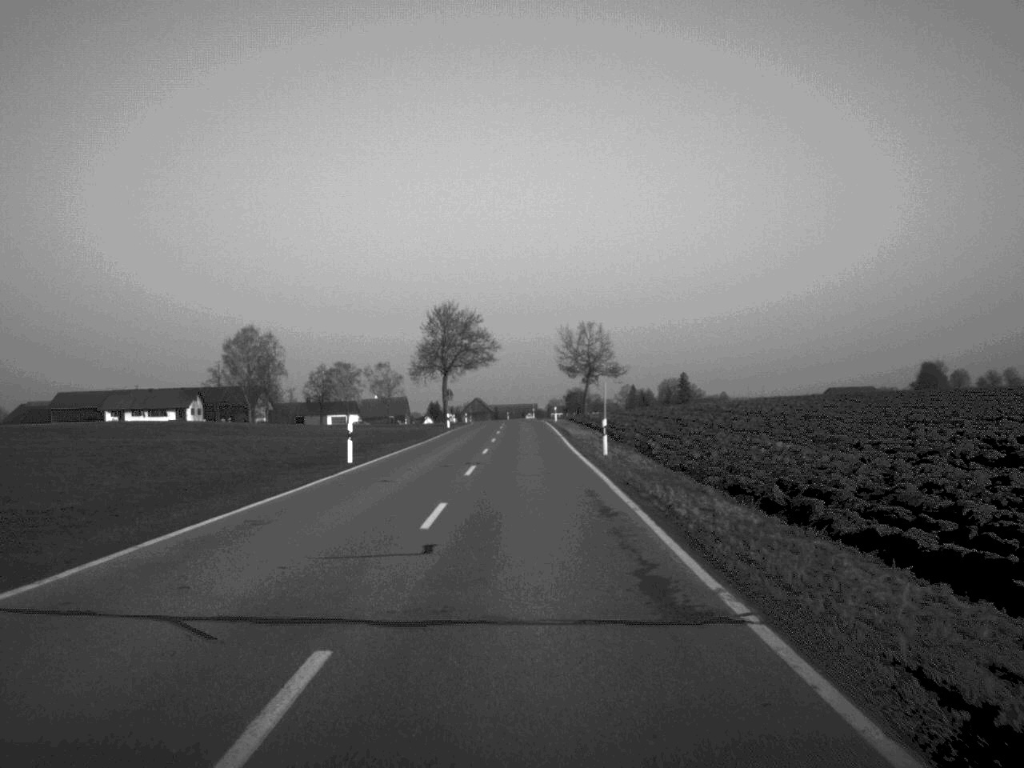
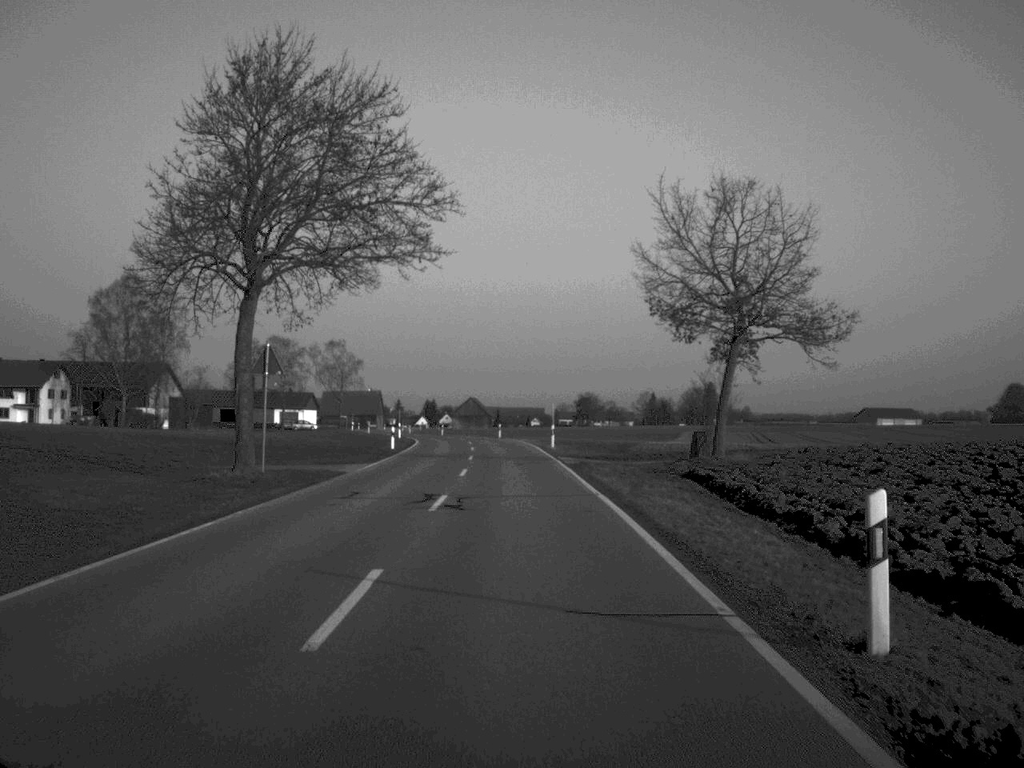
(-0.1, +78.4) m; 0°
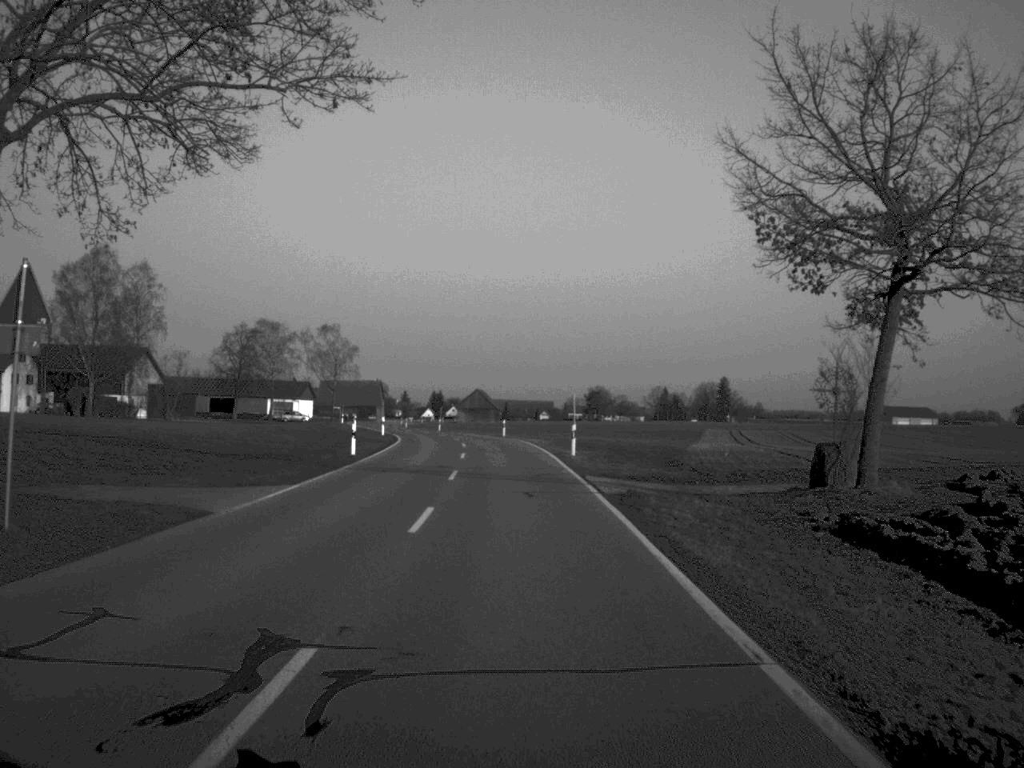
(-0.1, +15.7) m; 0°
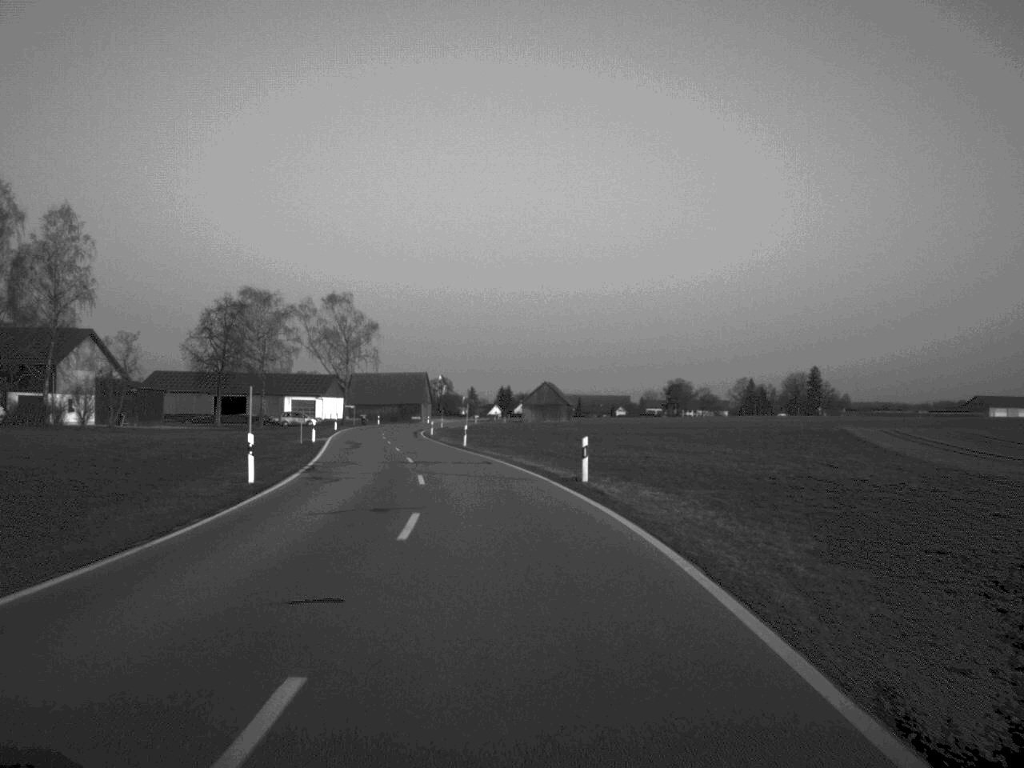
(-1.0, +48.2) m; -3°
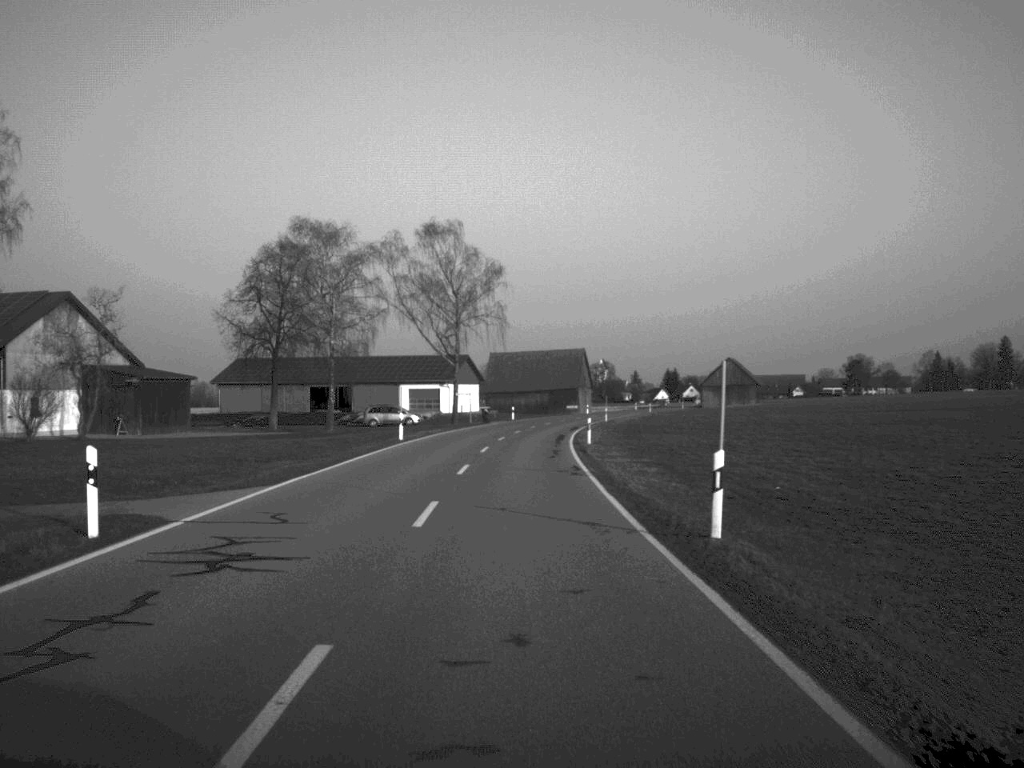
(-3.1, +46.3) m; -7°
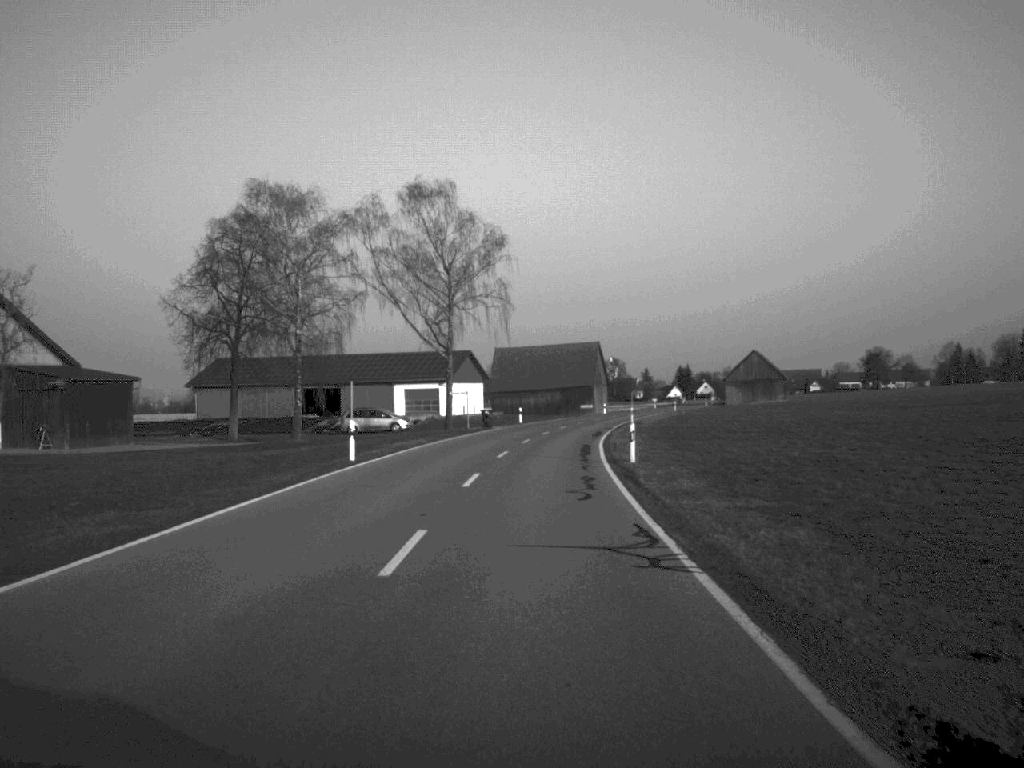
(-0.1, +16.0) m; 0°
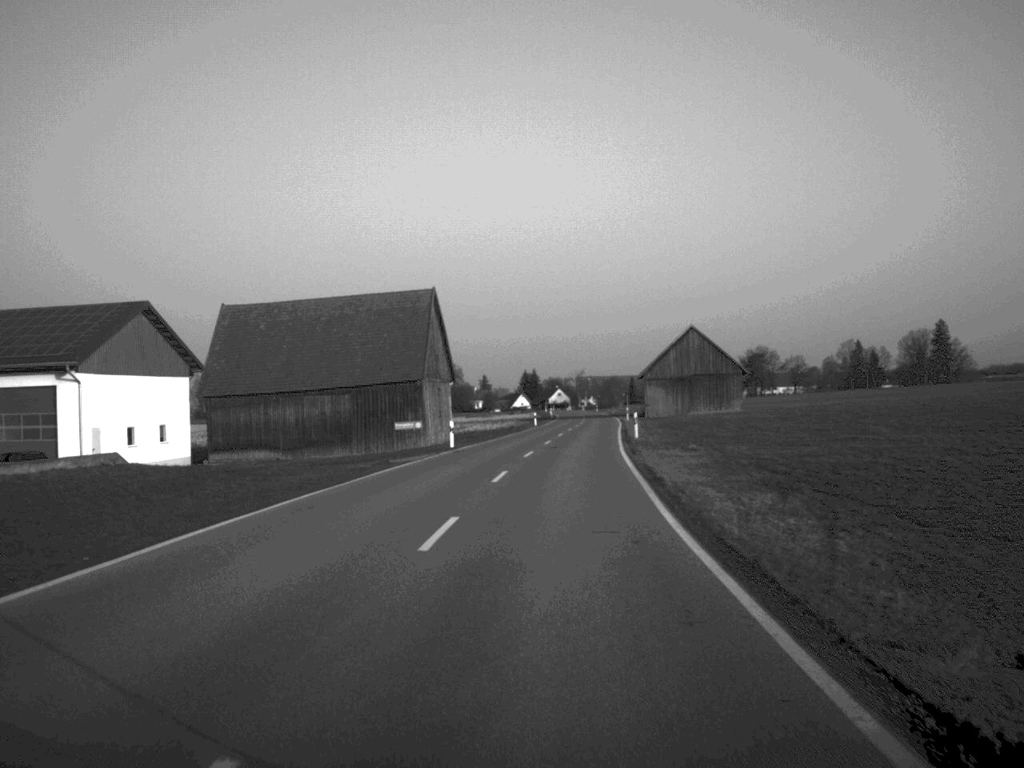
(+4.4, +80.2) m; +8°
